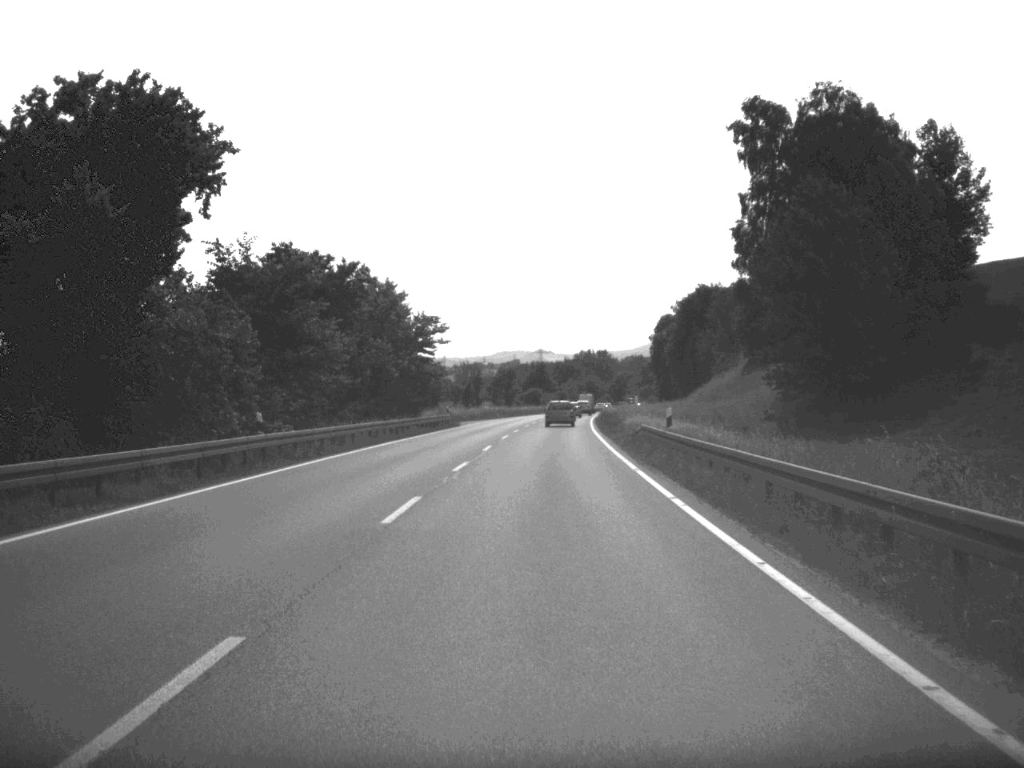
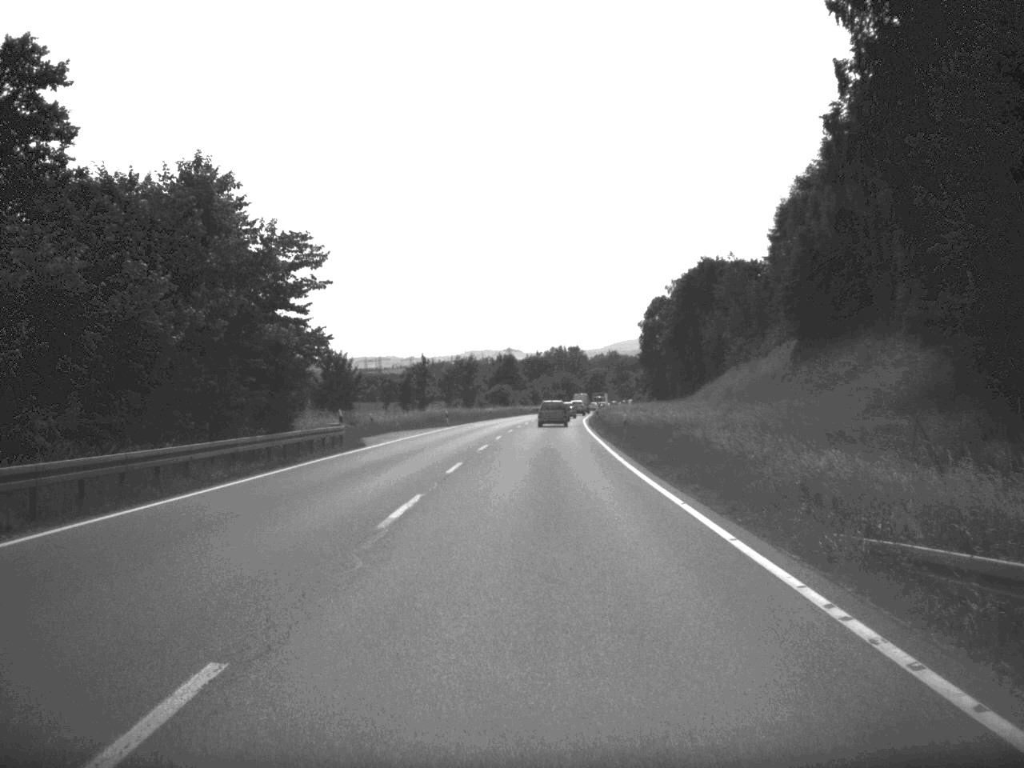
(+0.4, +36.1) m; +1°
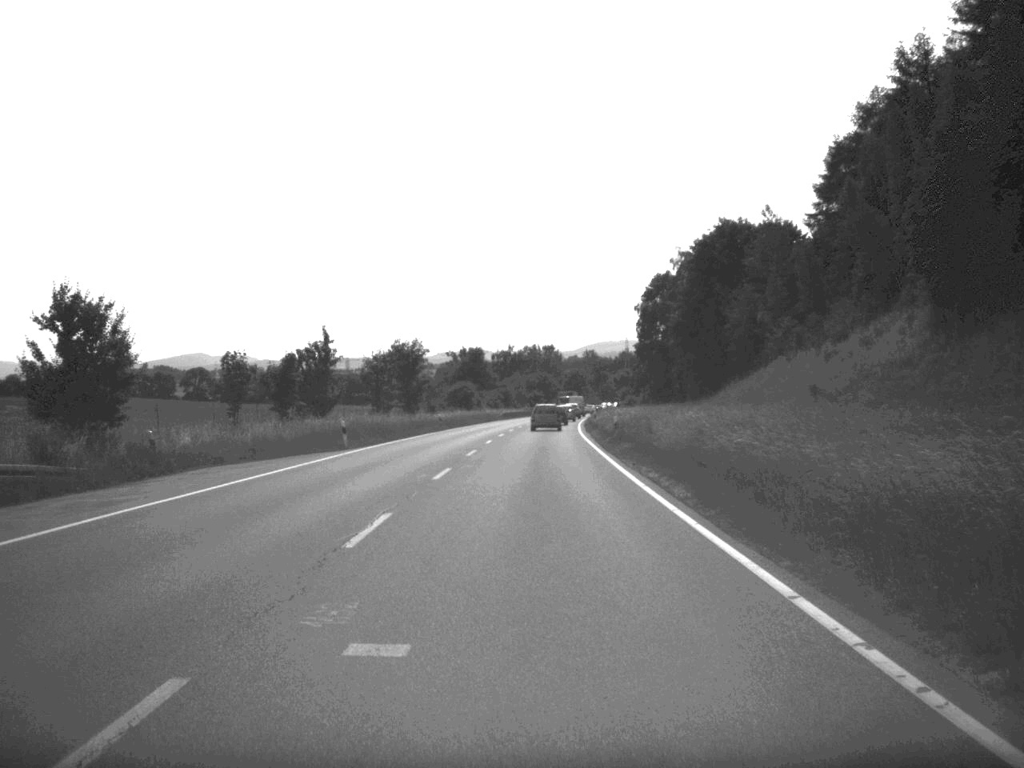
(+0.4, +36.7) m; +1°
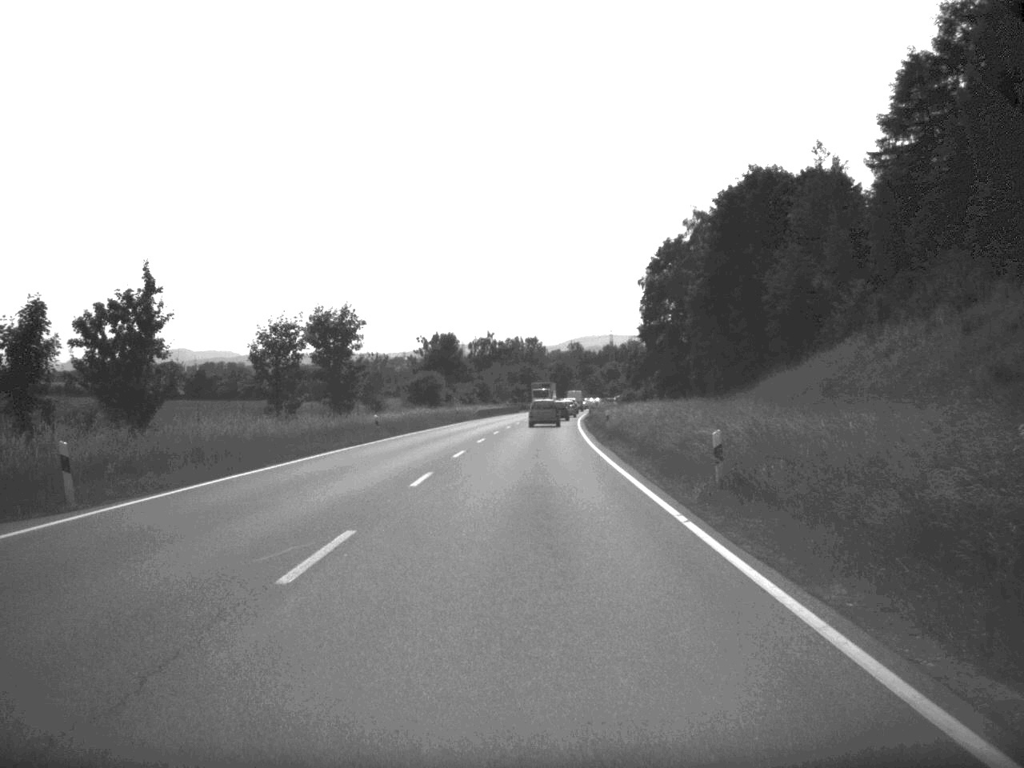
(+0.2, +26.6) m; +1°
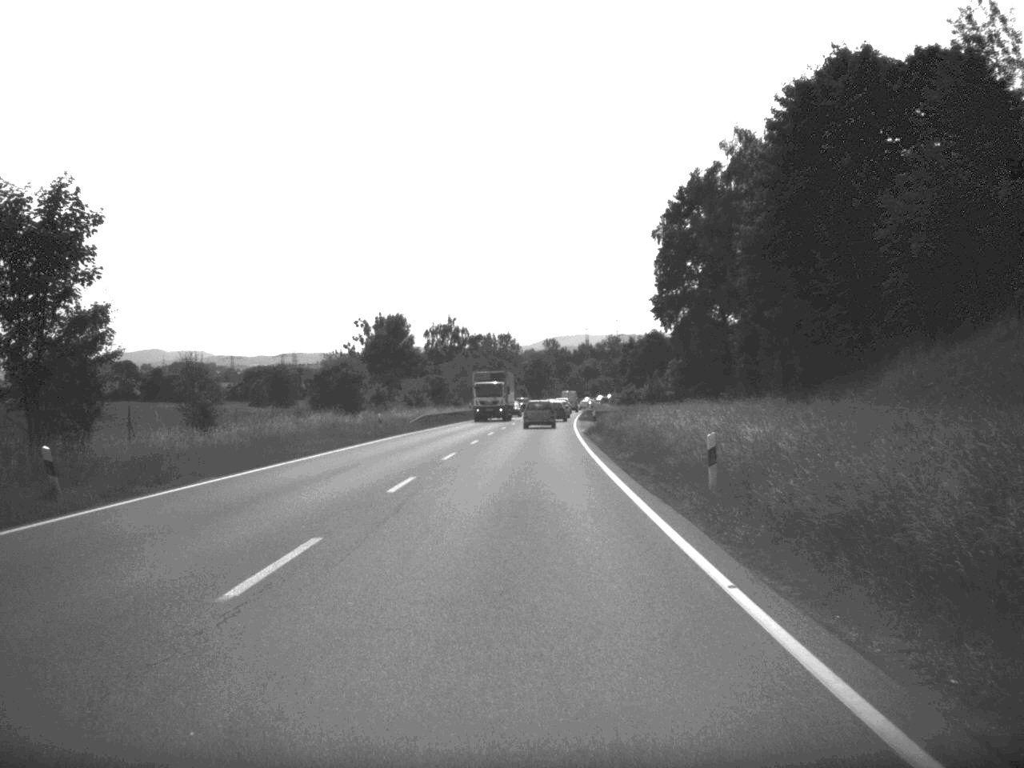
(+0.4, +36.0) m; +1°
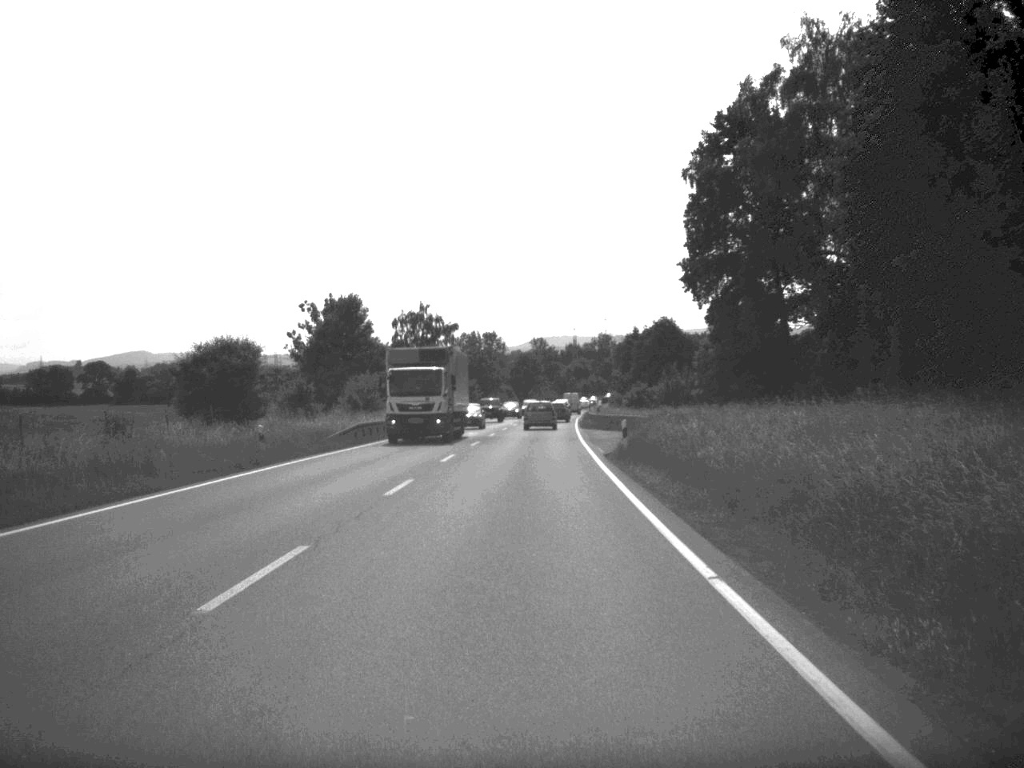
(+0.1, +24.0) m; +1°
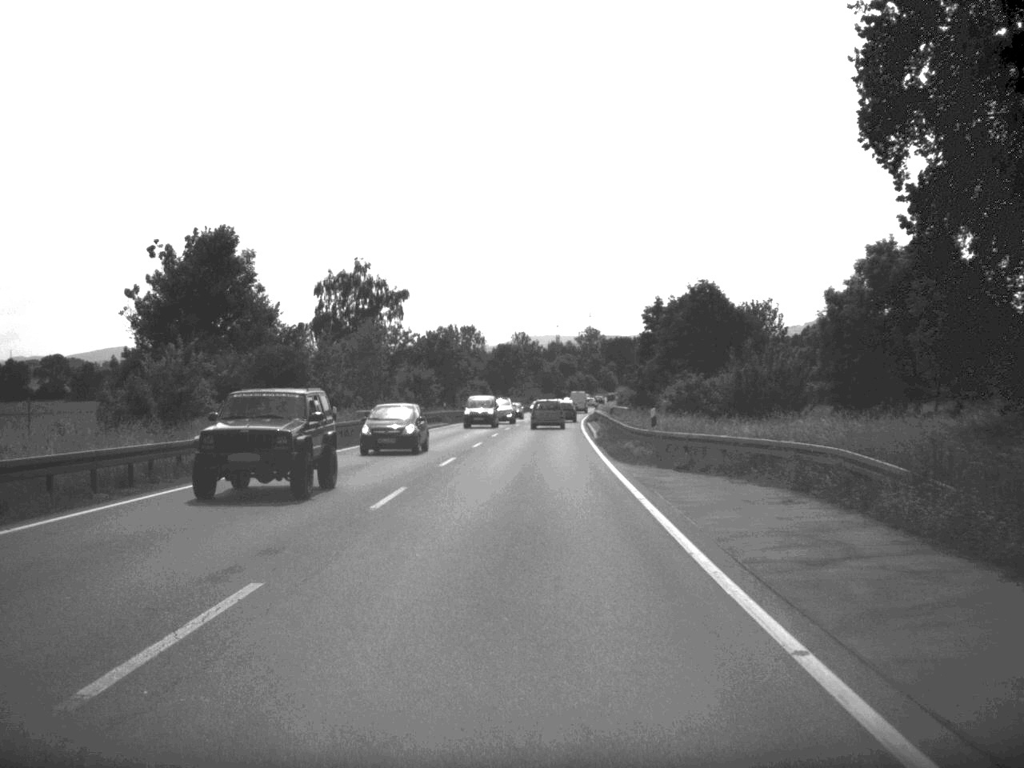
(+0.3, +38.3) m; +1°
